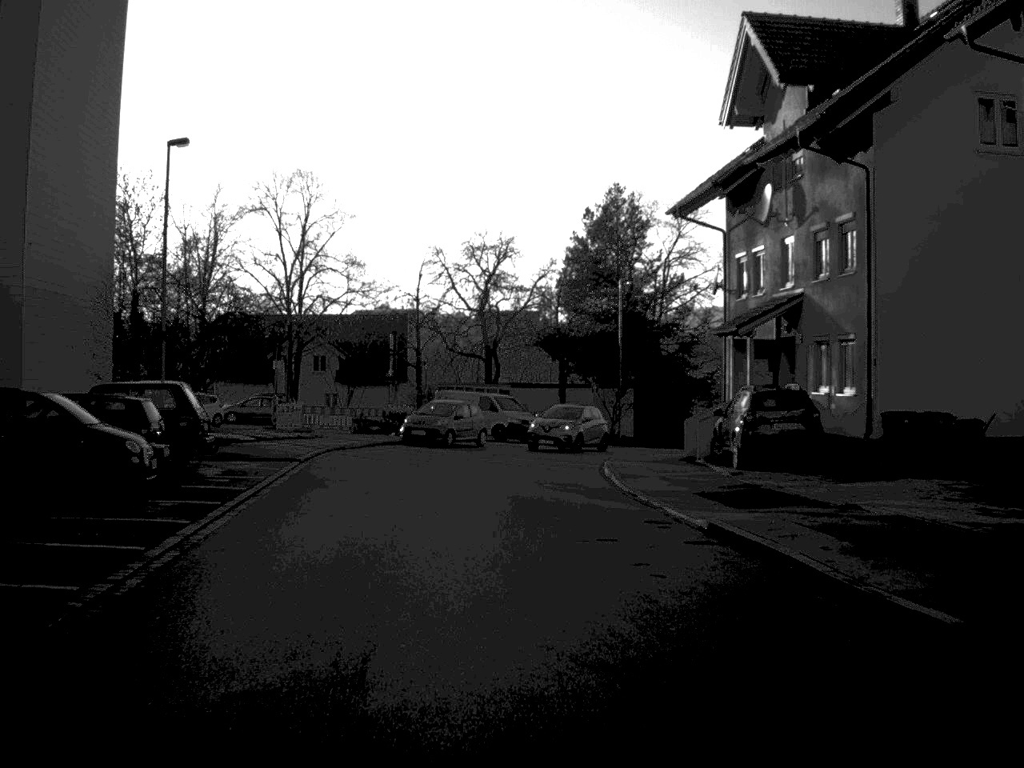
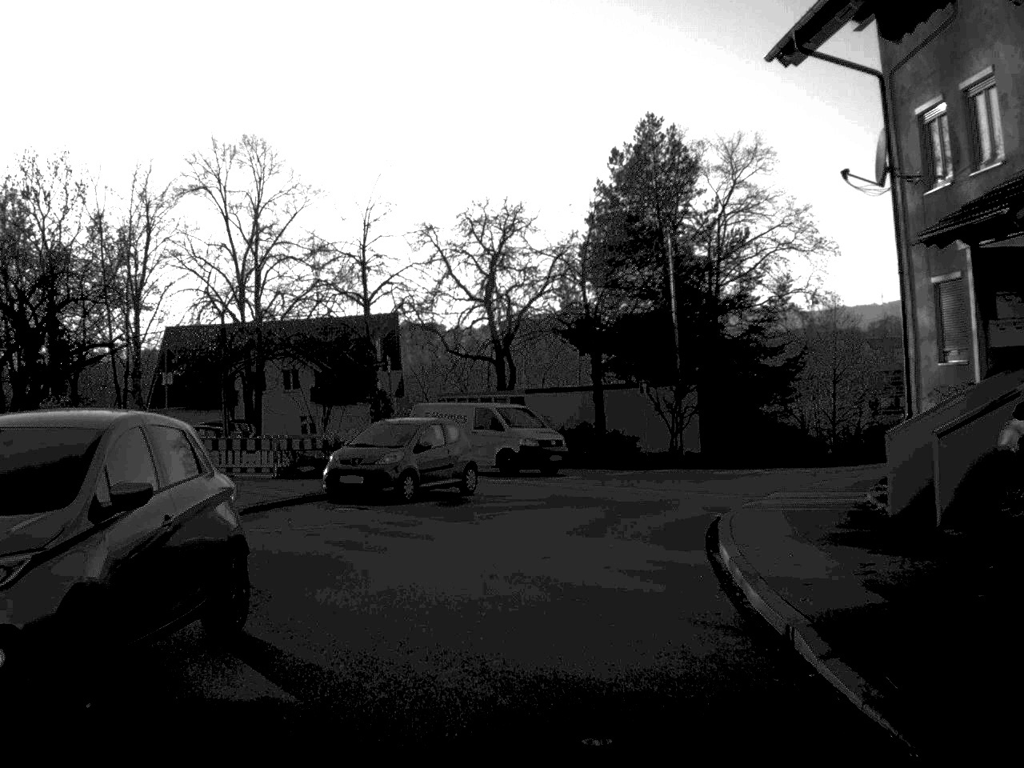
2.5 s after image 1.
(+0.2, +17.4) m; -2°
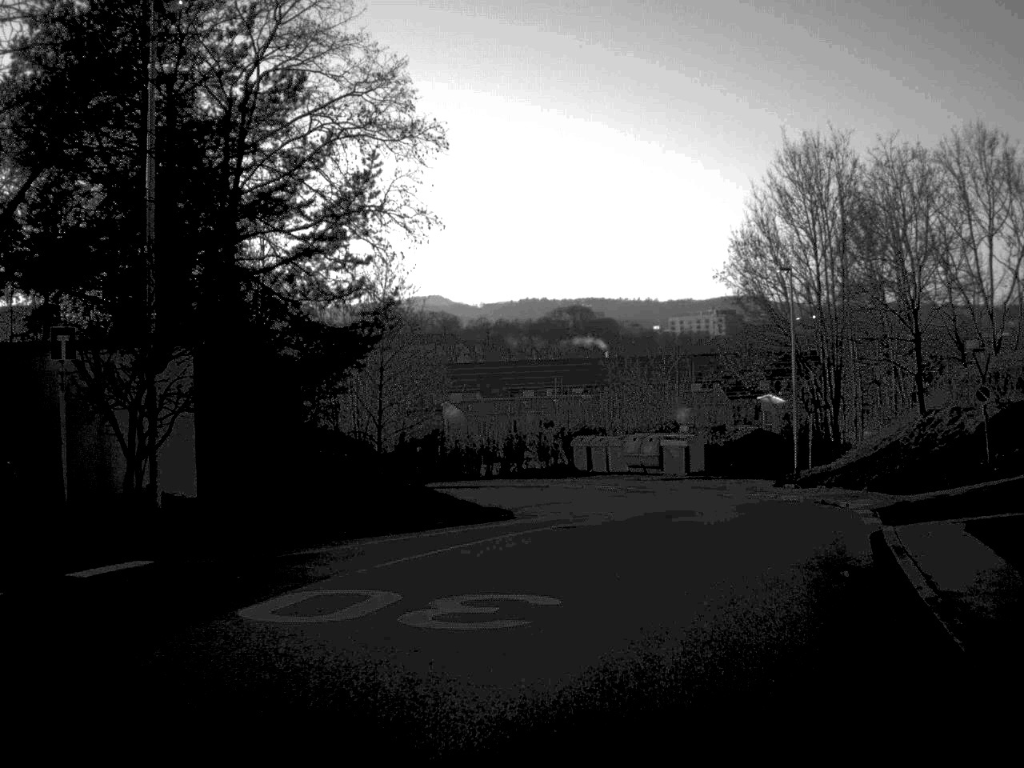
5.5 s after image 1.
(+2.7, +23.9) m; +23°
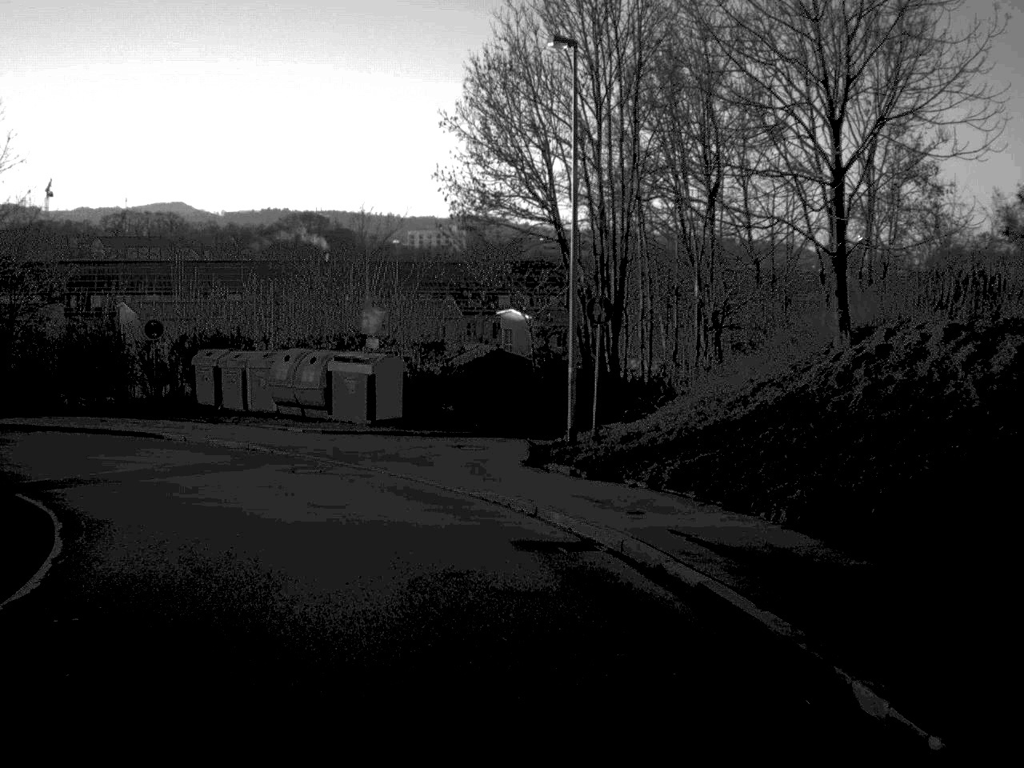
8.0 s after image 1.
(+3.6, +22.3) m; +11°
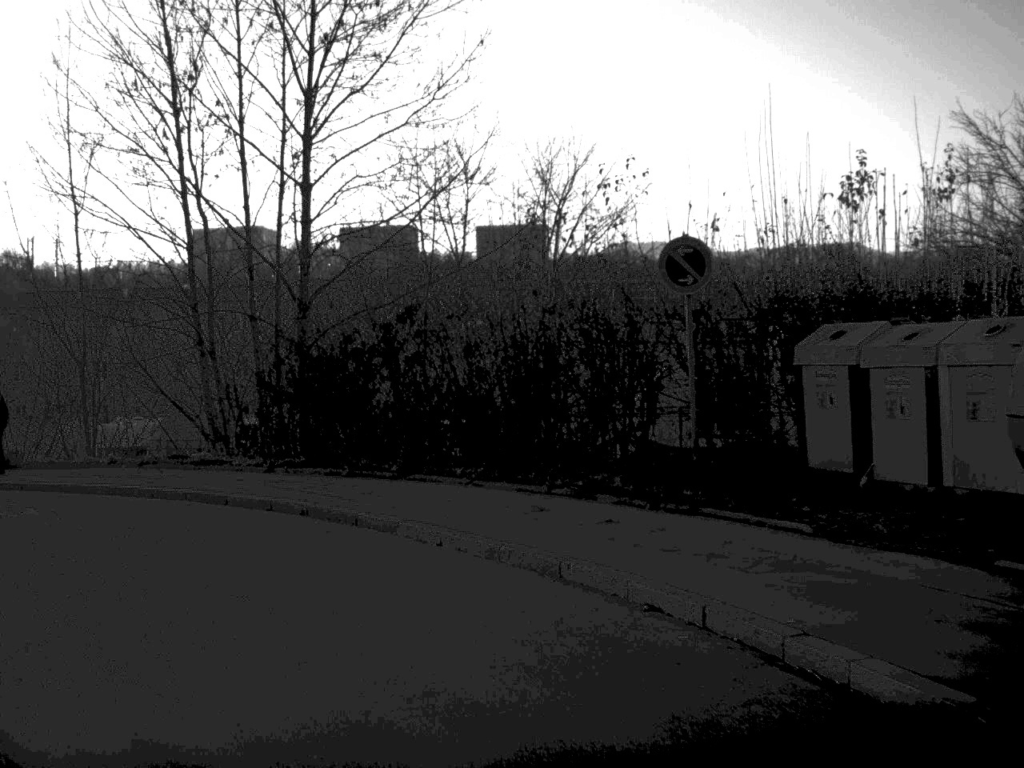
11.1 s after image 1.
(-4.1, +21.8) m; -31°
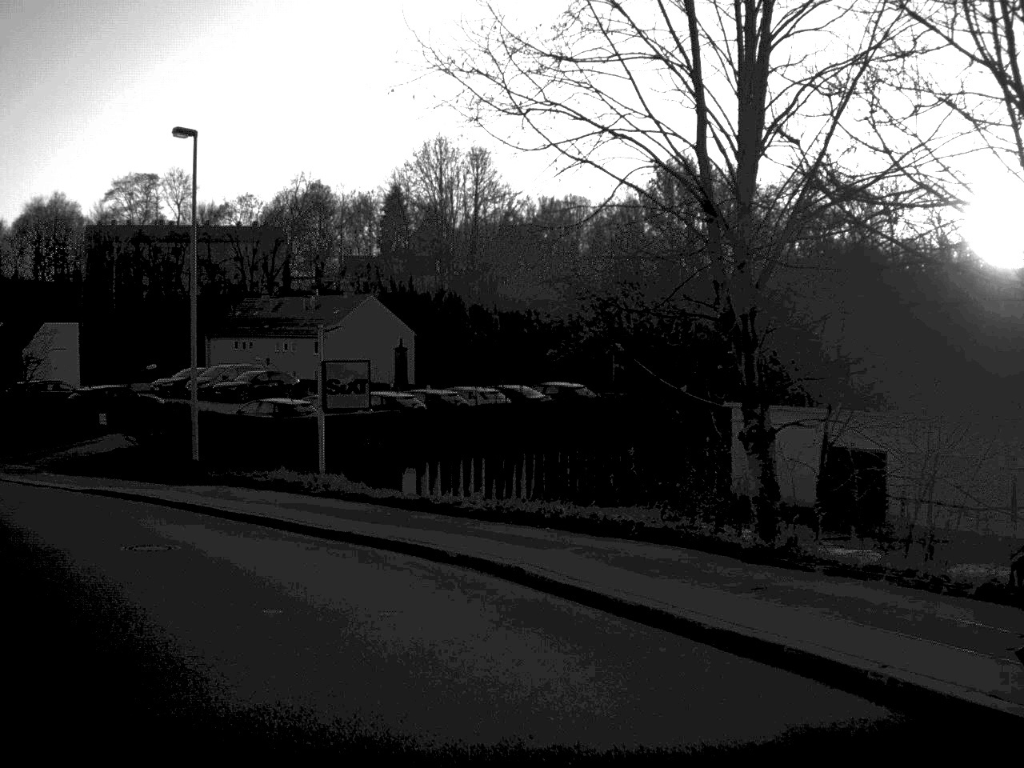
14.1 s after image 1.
(-8.1, +16.9) m; -54°
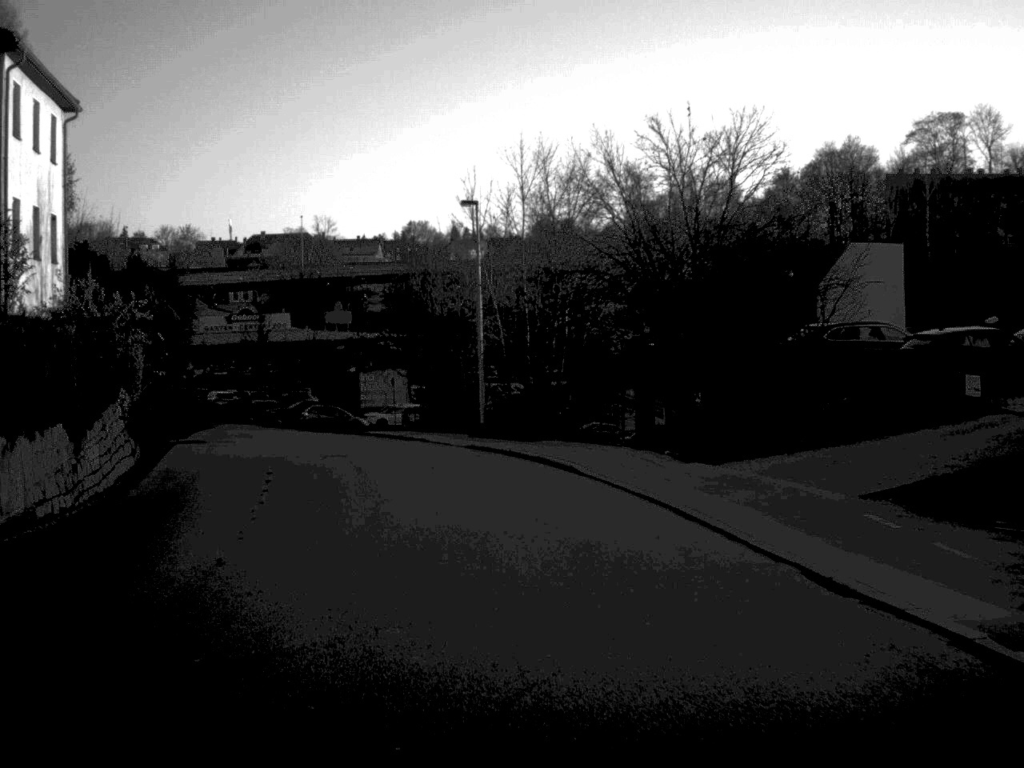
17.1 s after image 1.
(-7.7, +21.2) m; -35°
